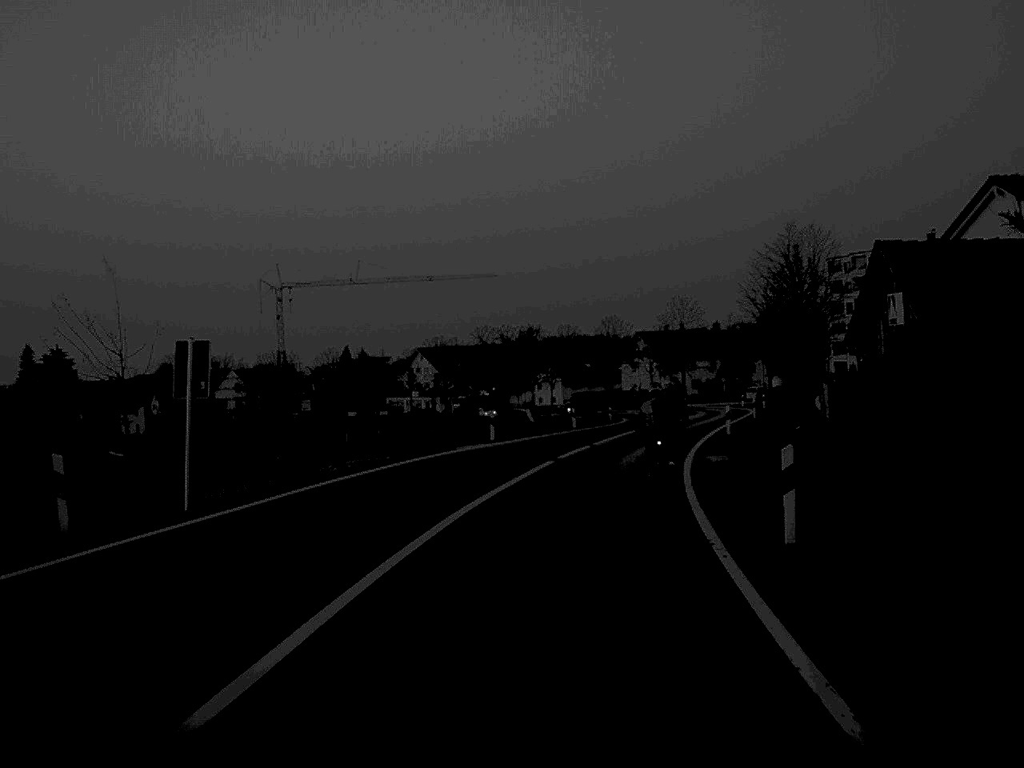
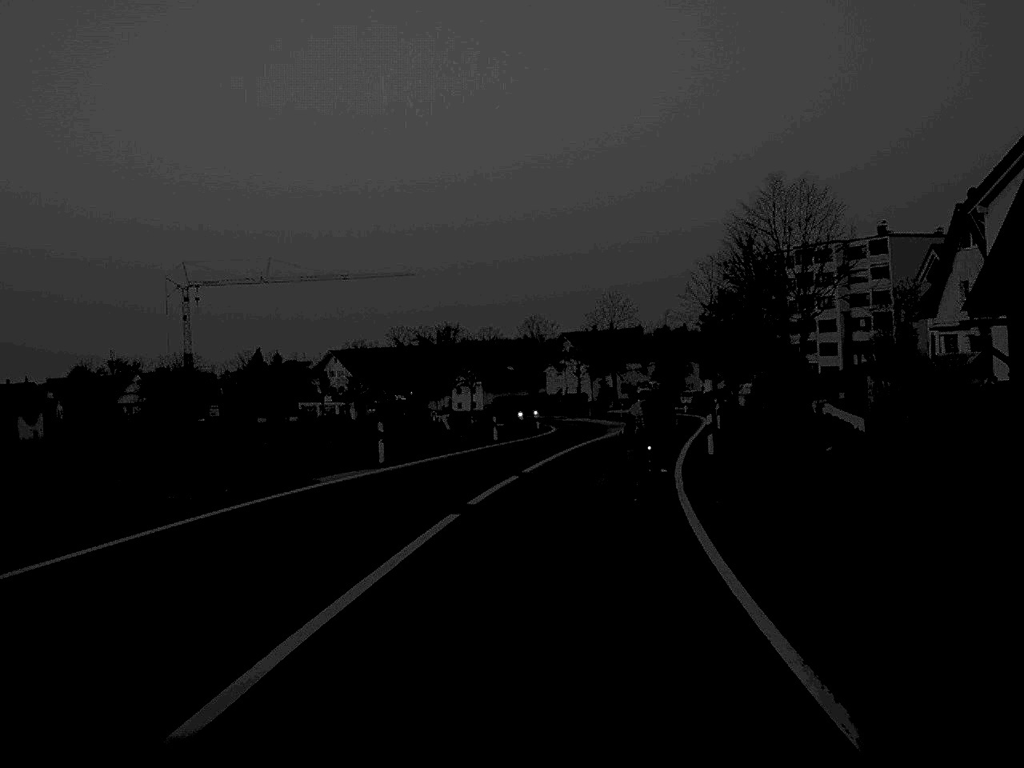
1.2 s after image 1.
(+0.4, +11.9) m; +4°
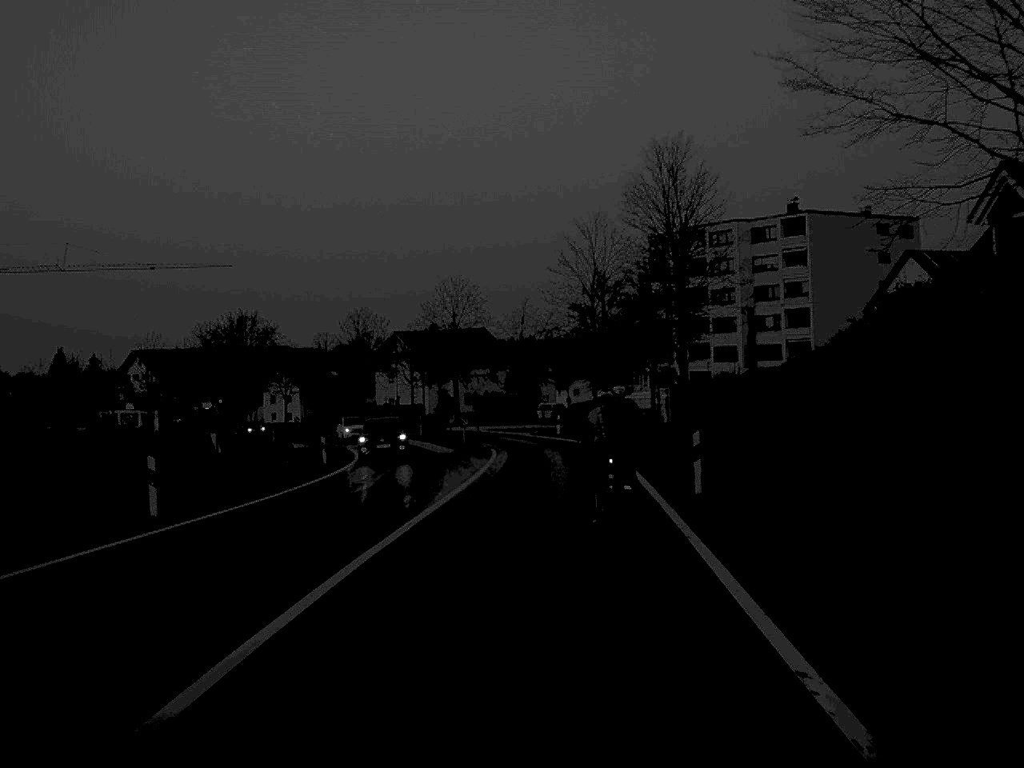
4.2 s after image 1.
(+2.0, +29.3) m; +7°
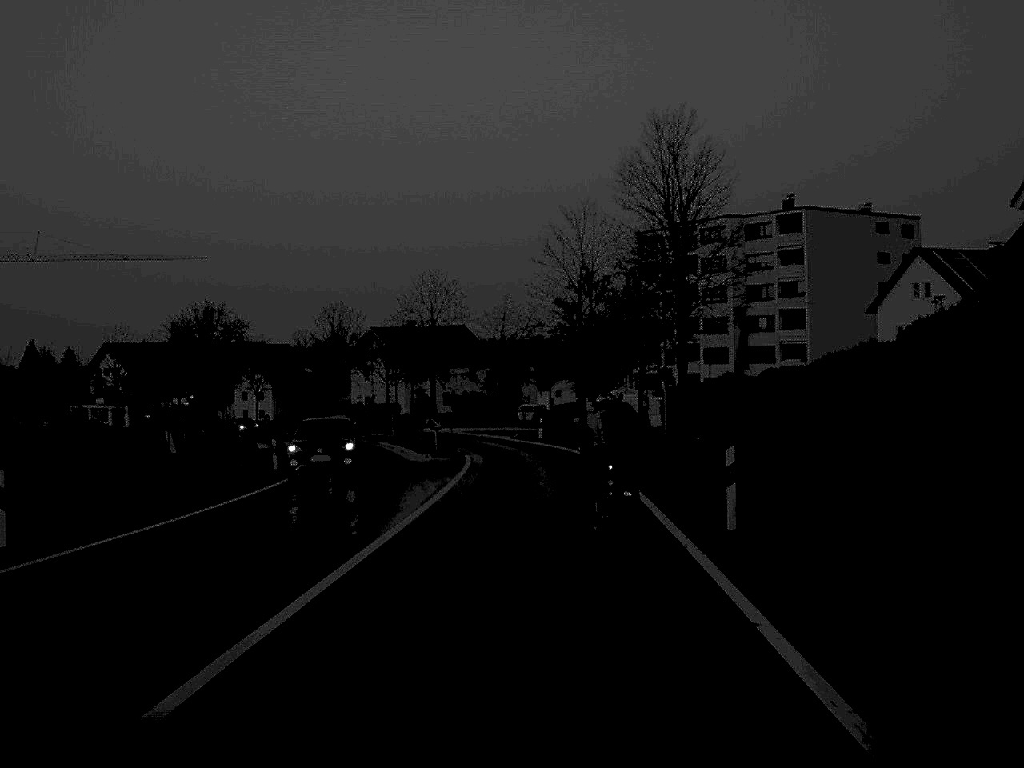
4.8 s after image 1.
(0.0, +5.3) m; +1°
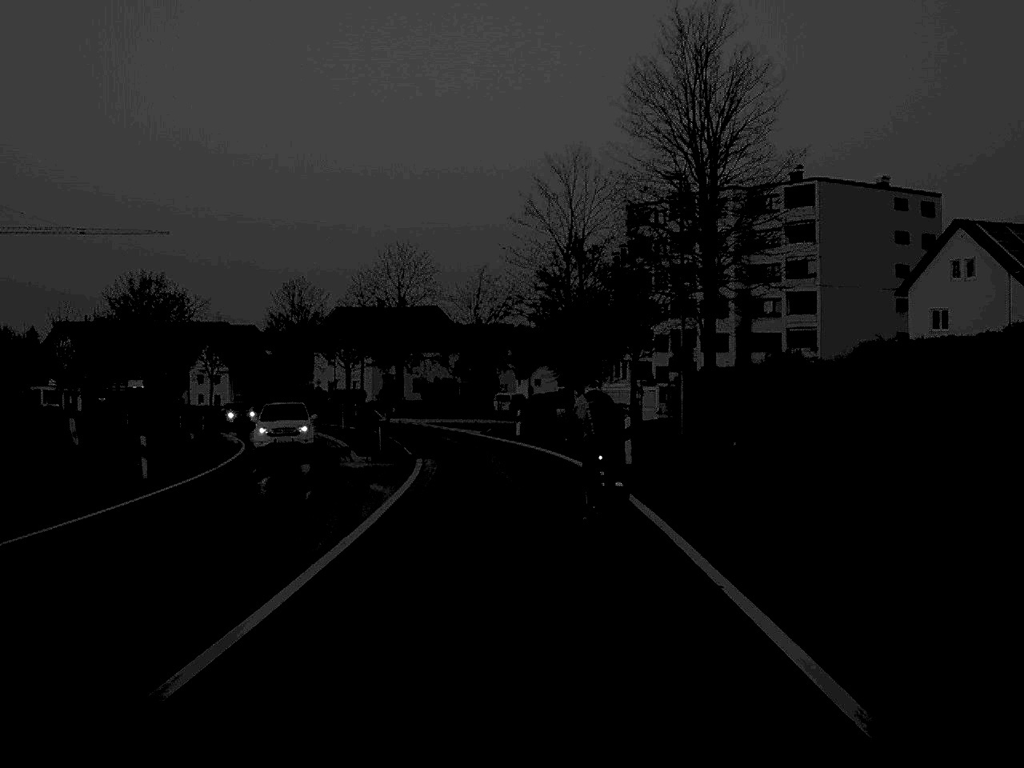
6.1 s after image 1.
(+0.1, +11.2) m; +1°
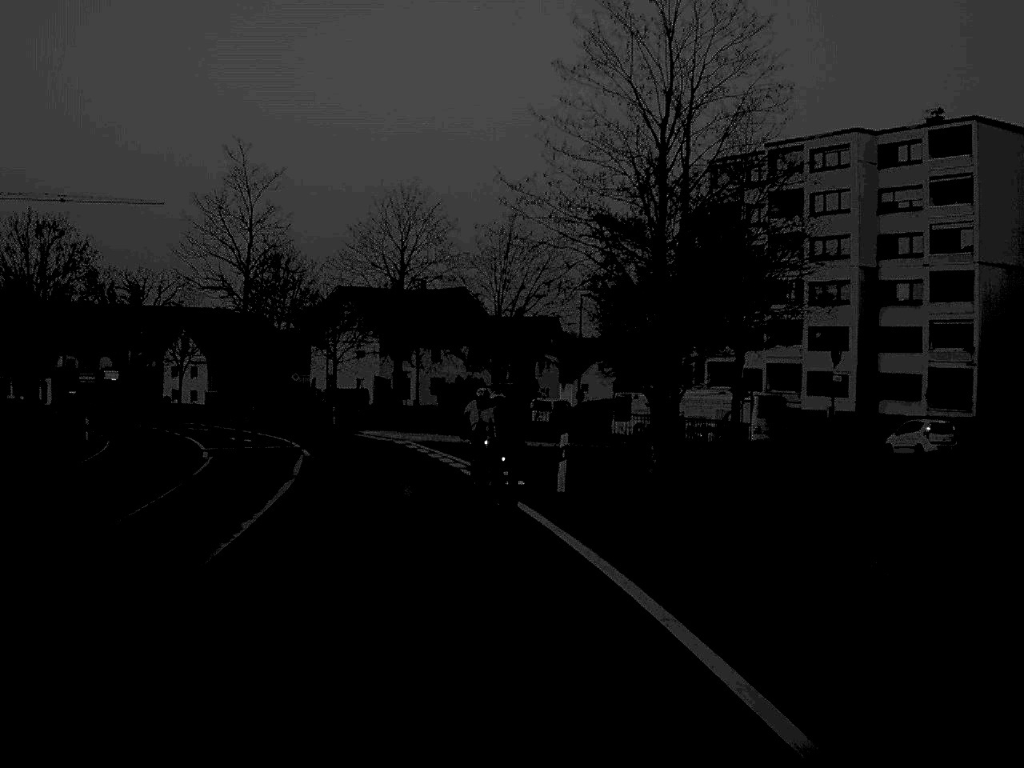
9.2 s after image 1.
(-0.1, +26.1) m; -2°
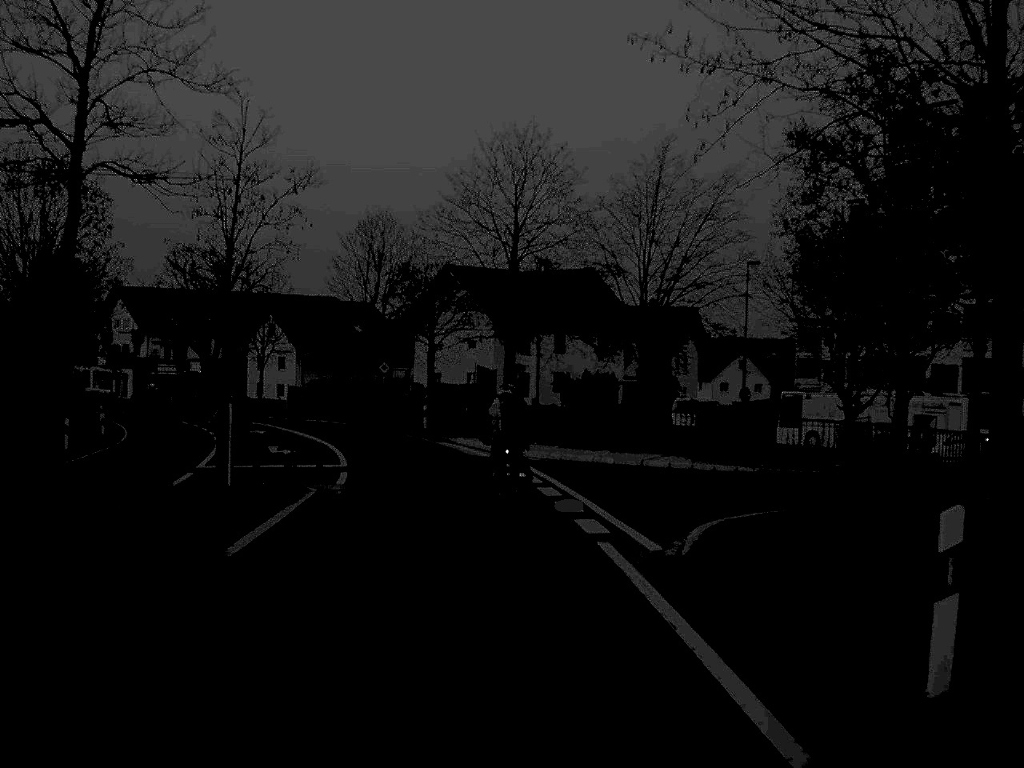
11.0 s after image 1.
(-0.7, +14.9) m; -6°
